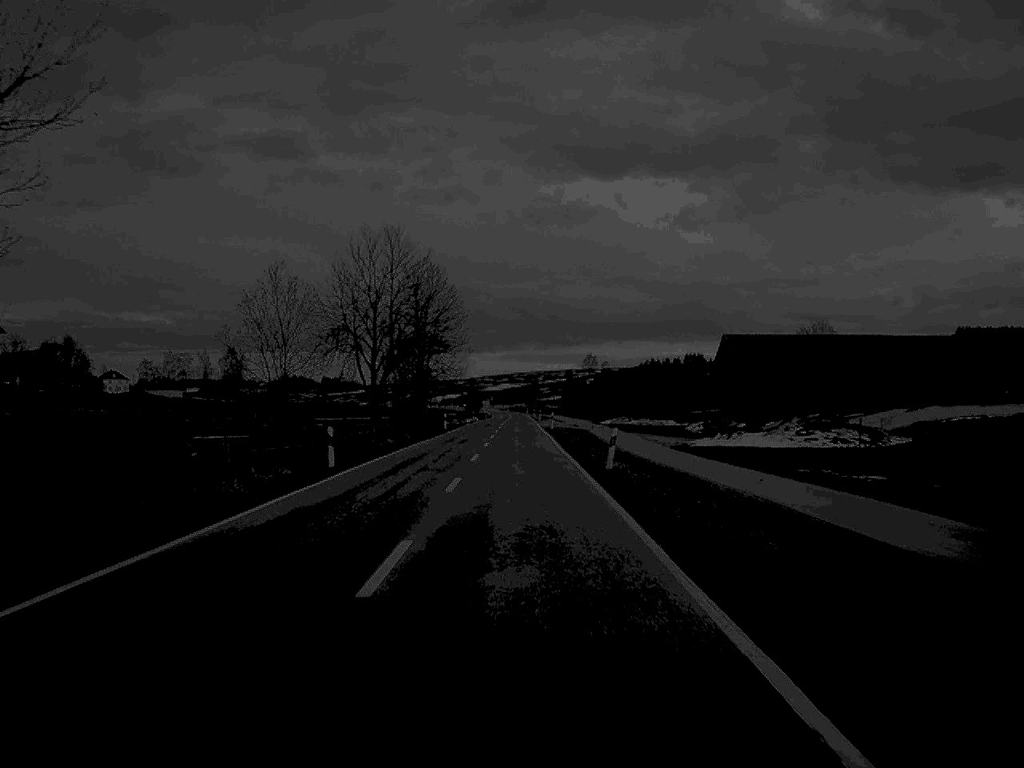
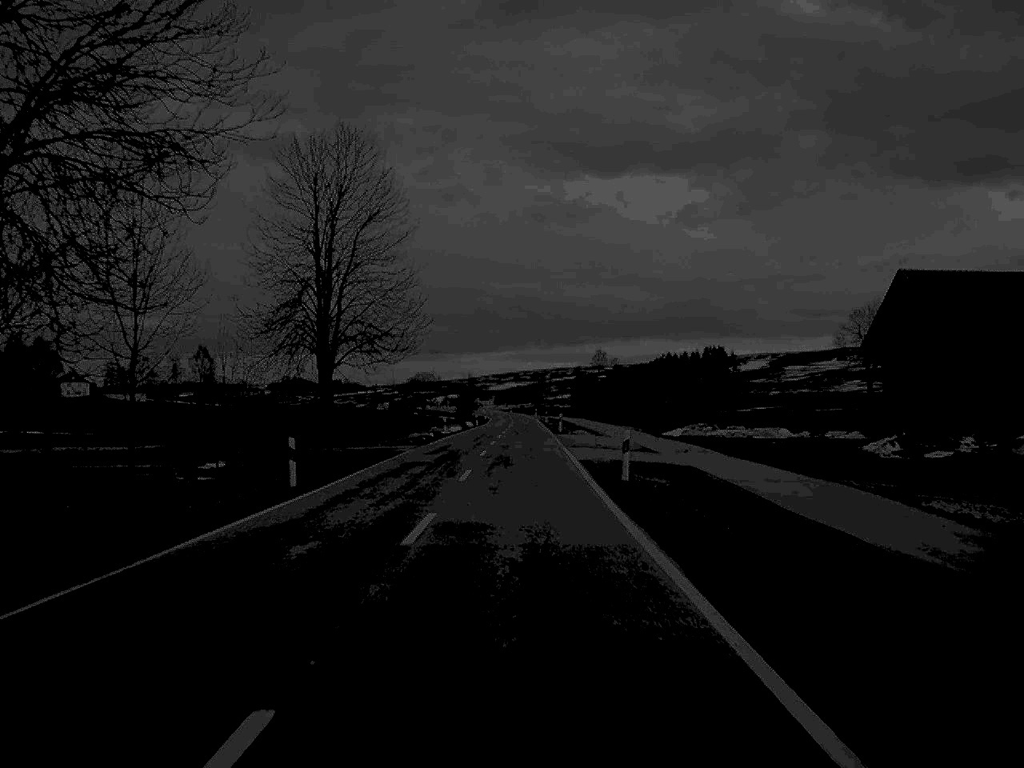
(-0.2, +55.4) m; 0°
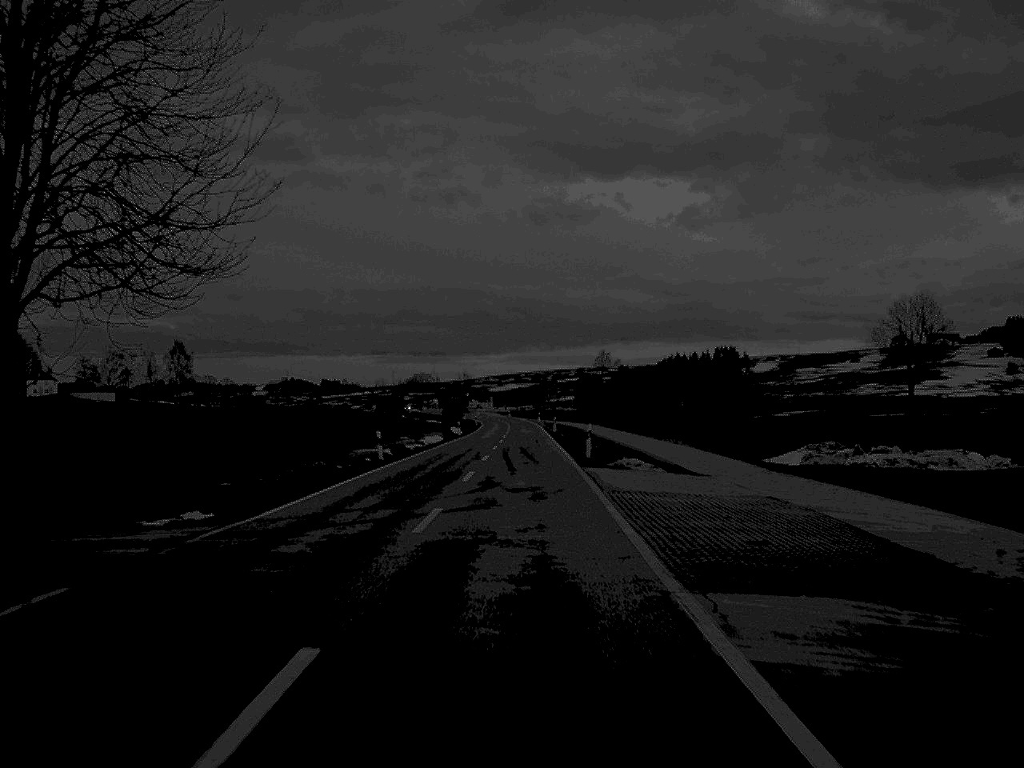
(0.0, +33.9) m; 0°
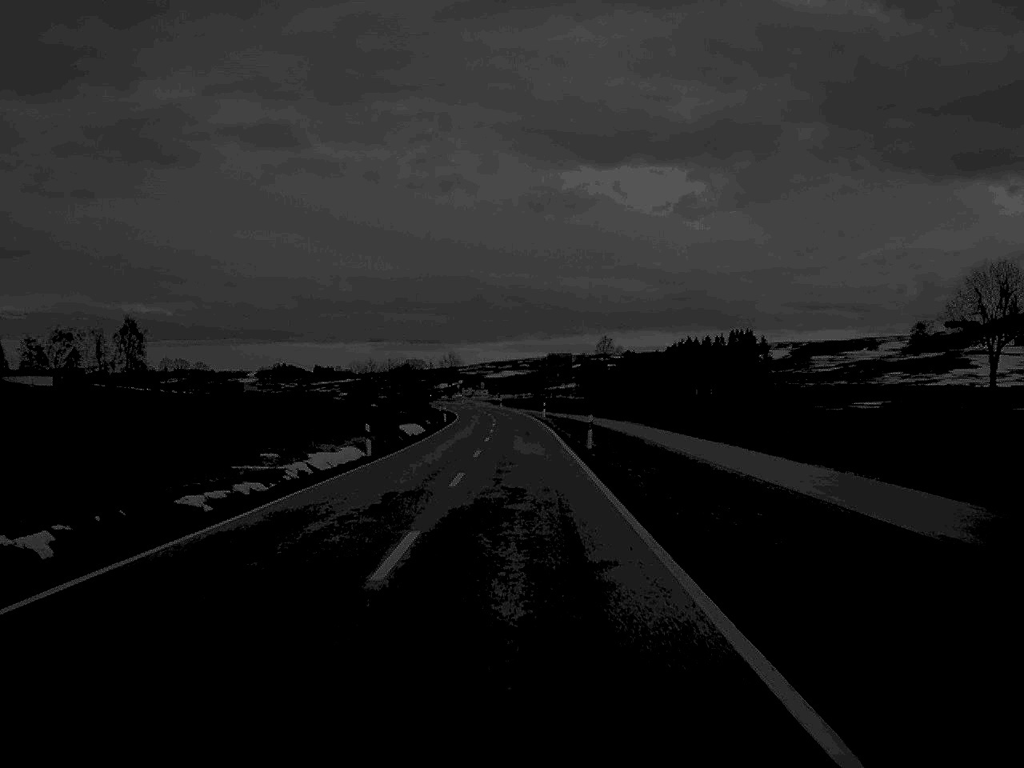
(0.0, +52.2) m; 0°
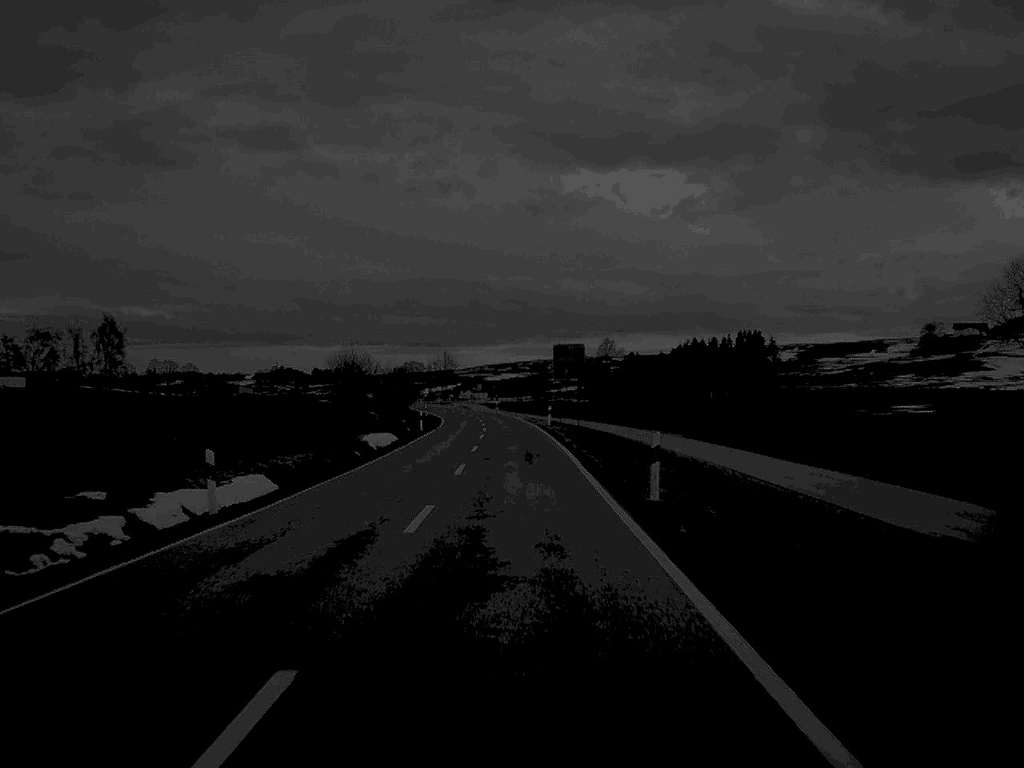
(0.0, +19.9) m; 0°
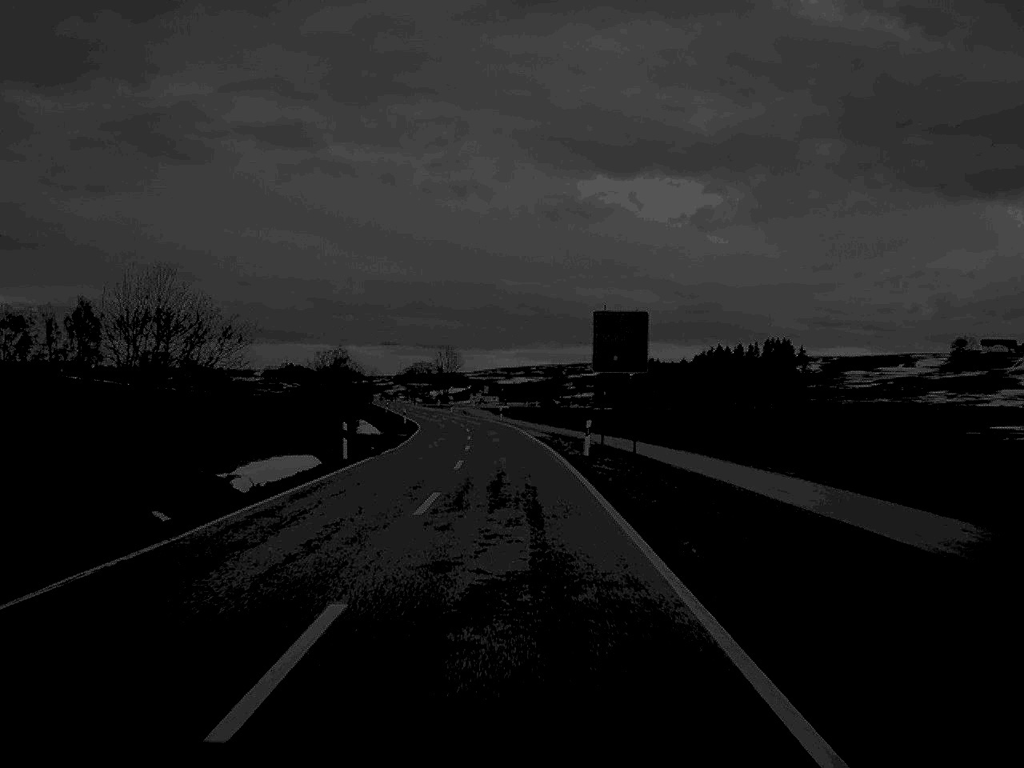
(-0.1, +32.8) m; -1°
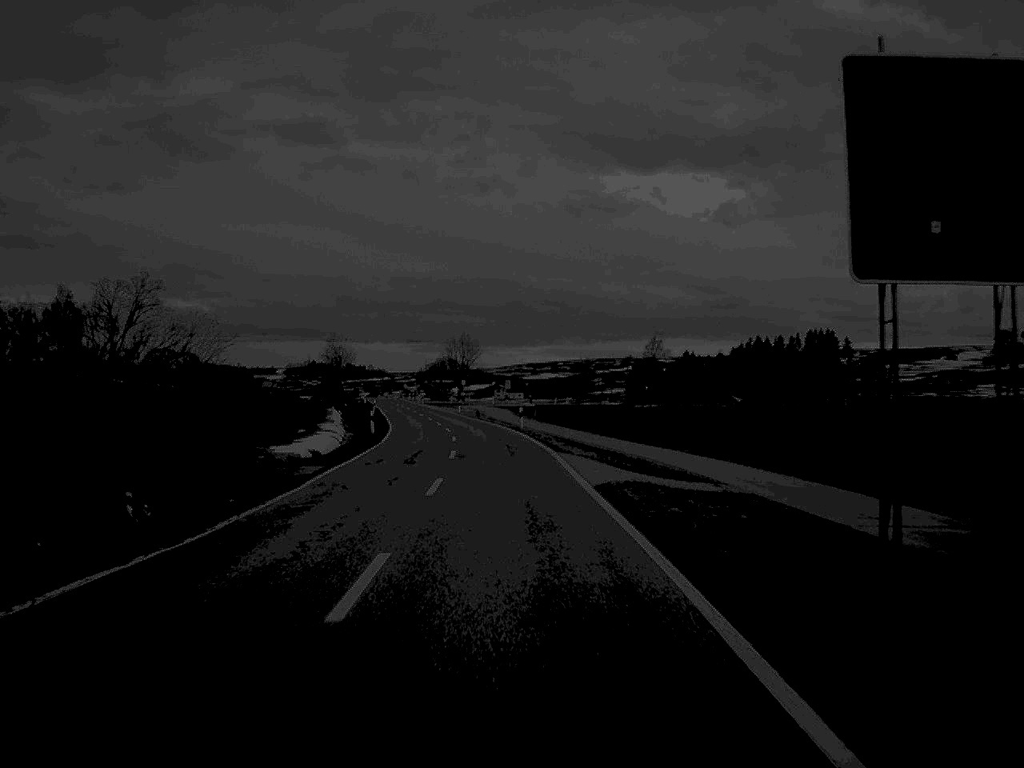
(-0.3, +32.5) m; -1°
